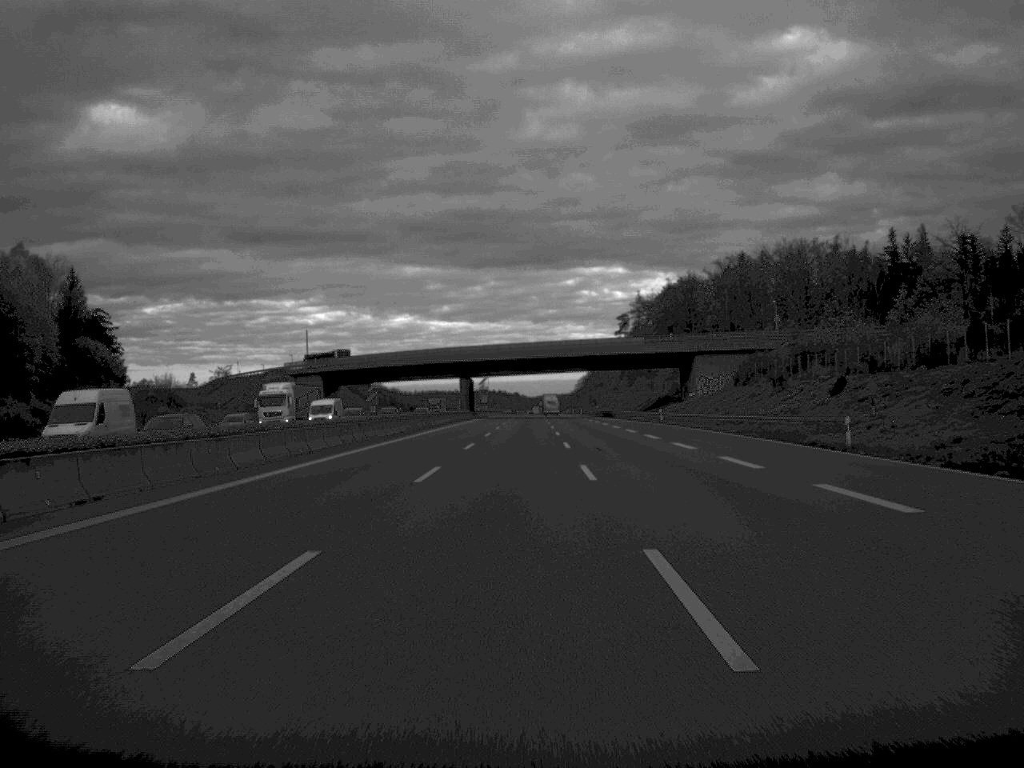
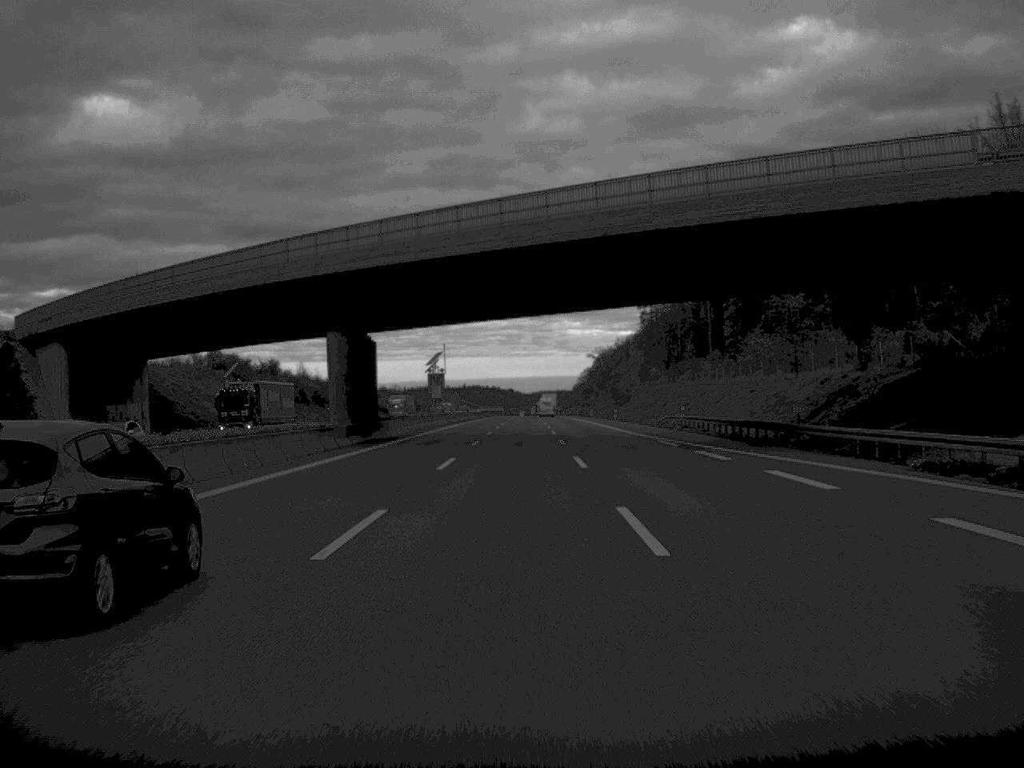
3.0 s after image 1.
(+0.3, +102.9) m; 0°
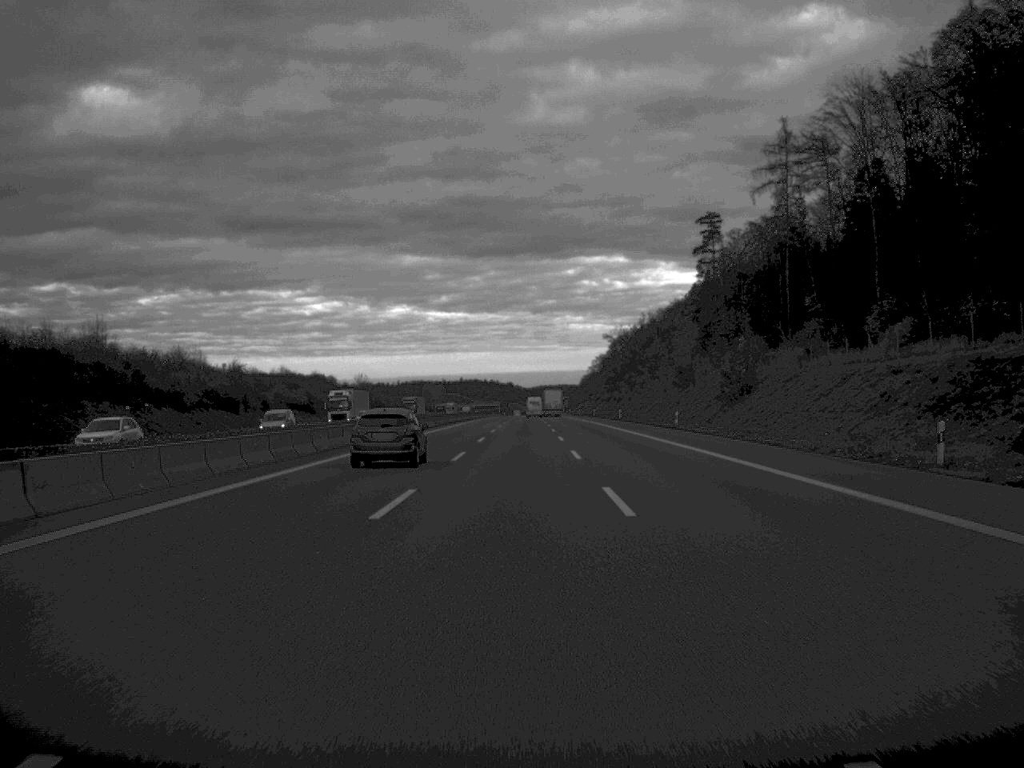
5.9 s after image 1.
(0.0, +103.2) m; 0°
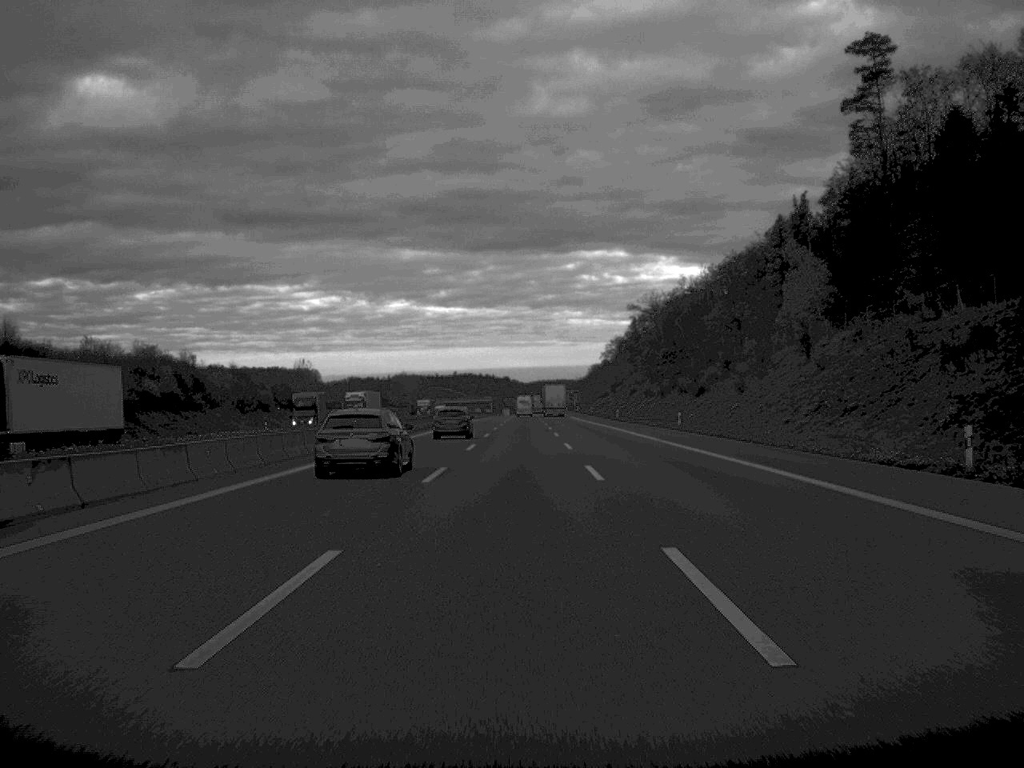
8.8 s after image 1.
(+0.1, +99.8) m; 0°
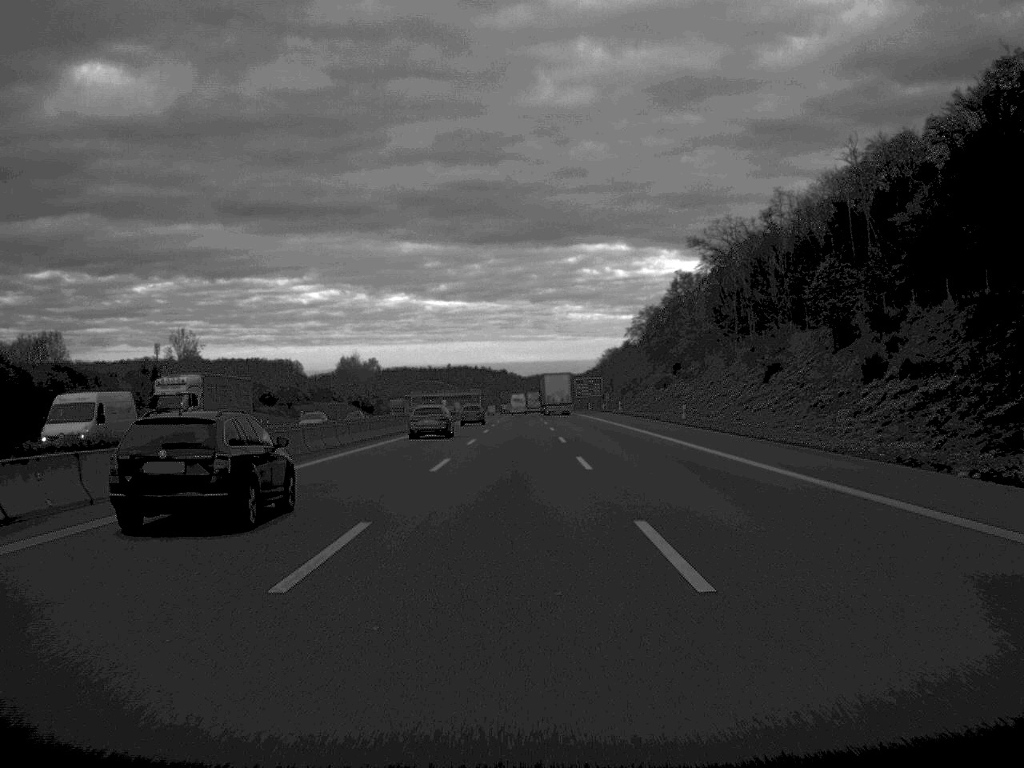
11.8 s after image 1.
(-0.1, +104.4) m; 0°
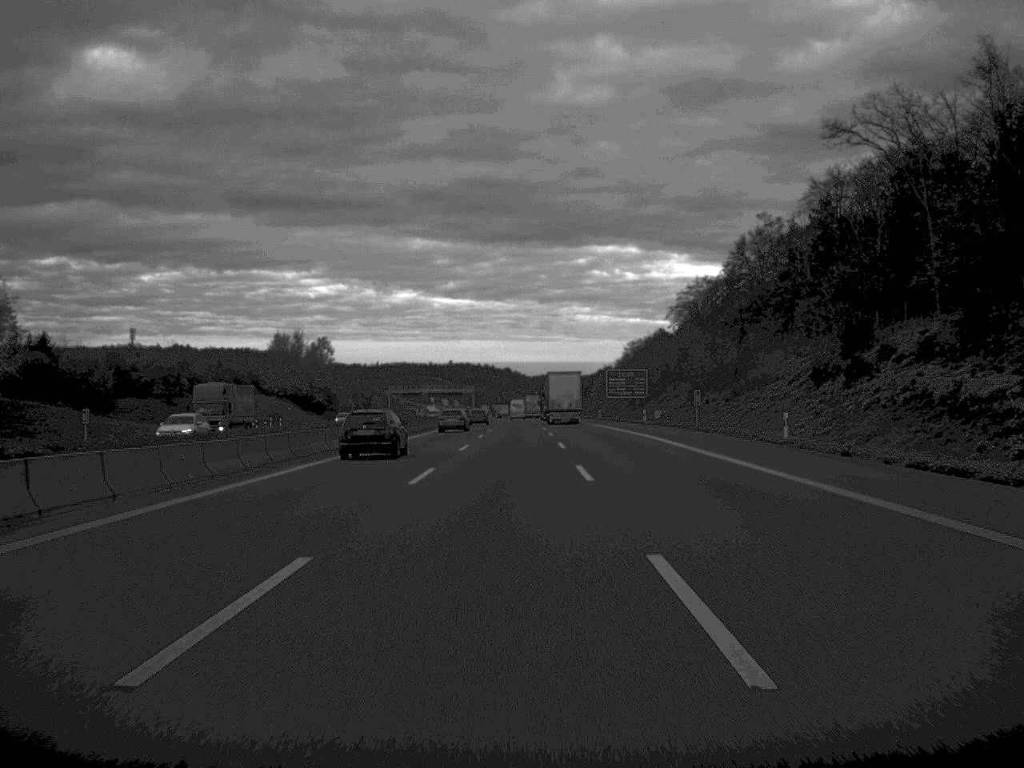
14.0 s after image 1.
(0.0, +75.4) m; 0°
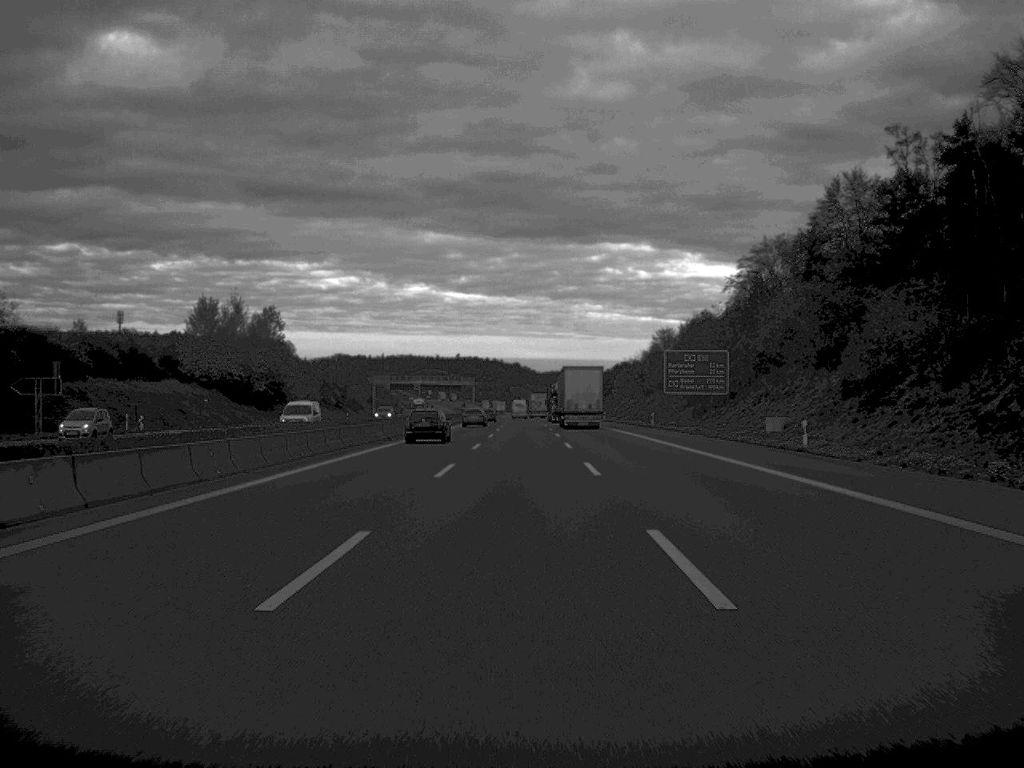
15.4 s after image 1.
(-0.2, +51.0) m; 0°
